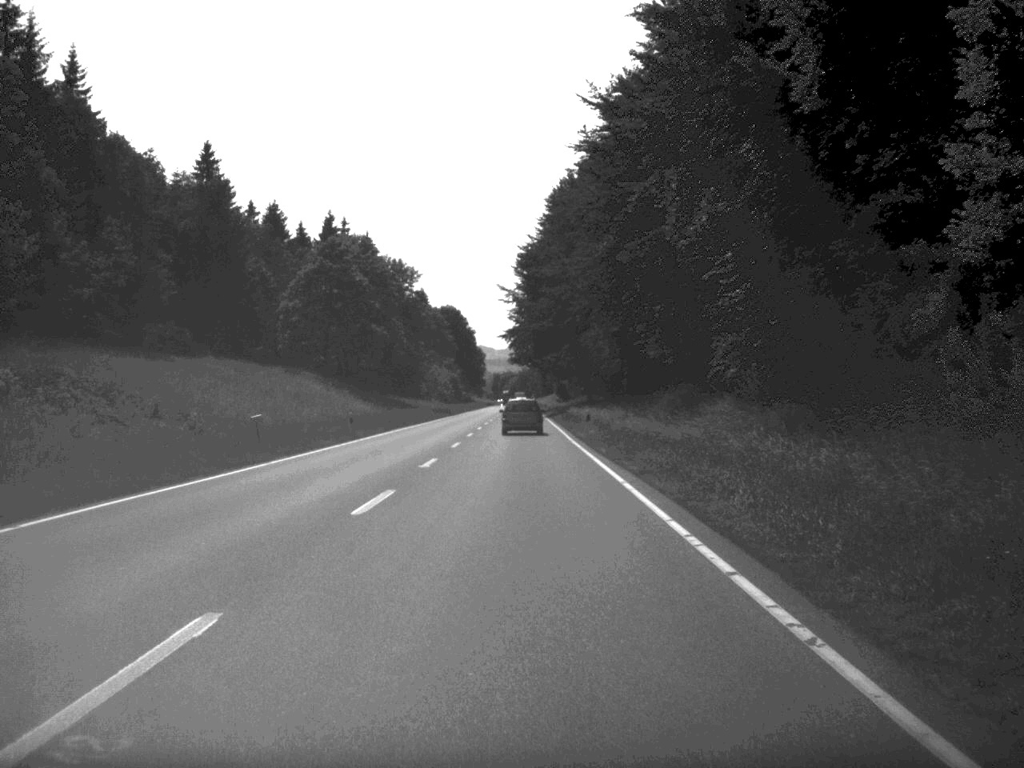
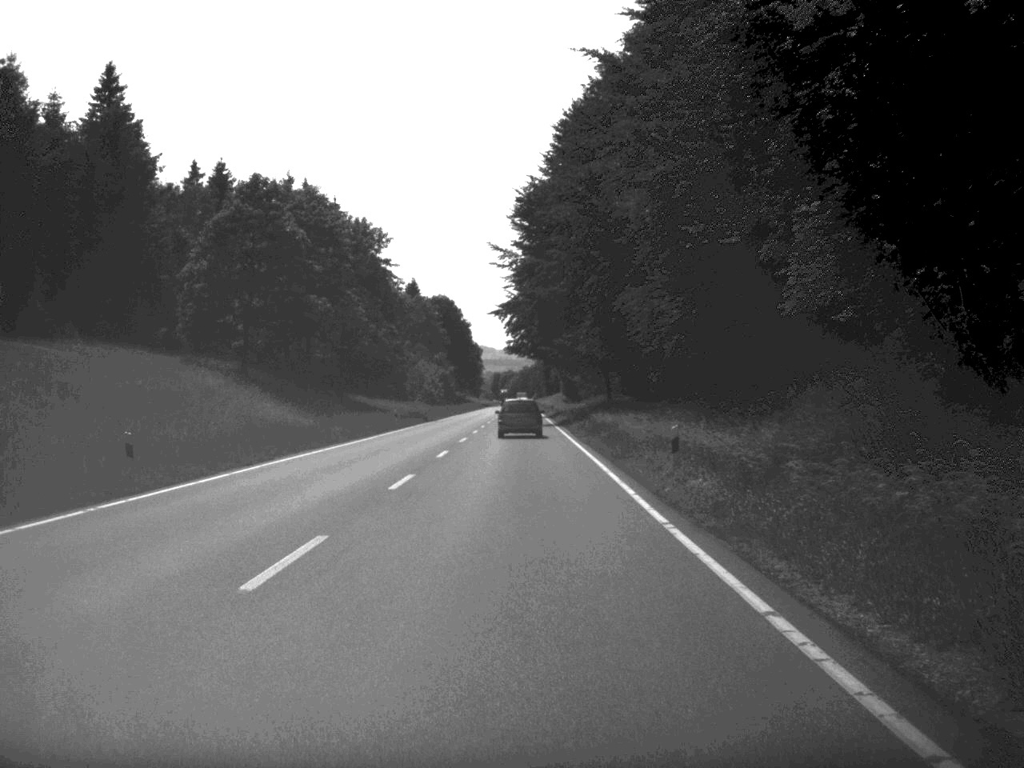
(0.0, +30.2) m; 0°
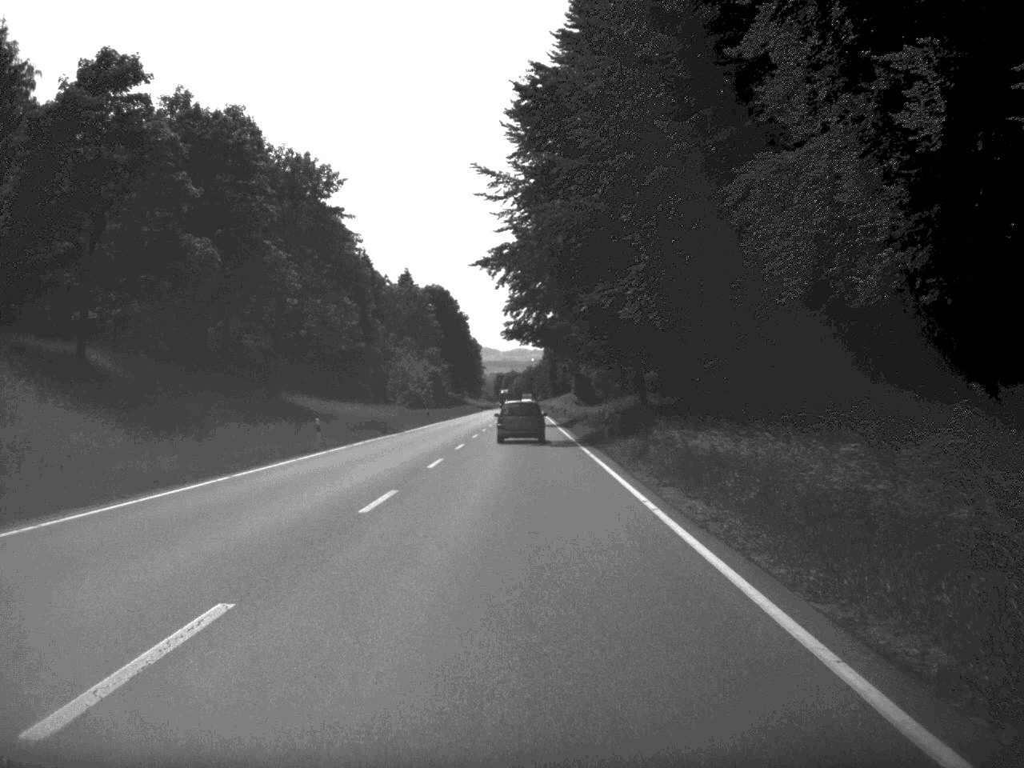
(-0.1, +28.1) m; 0°
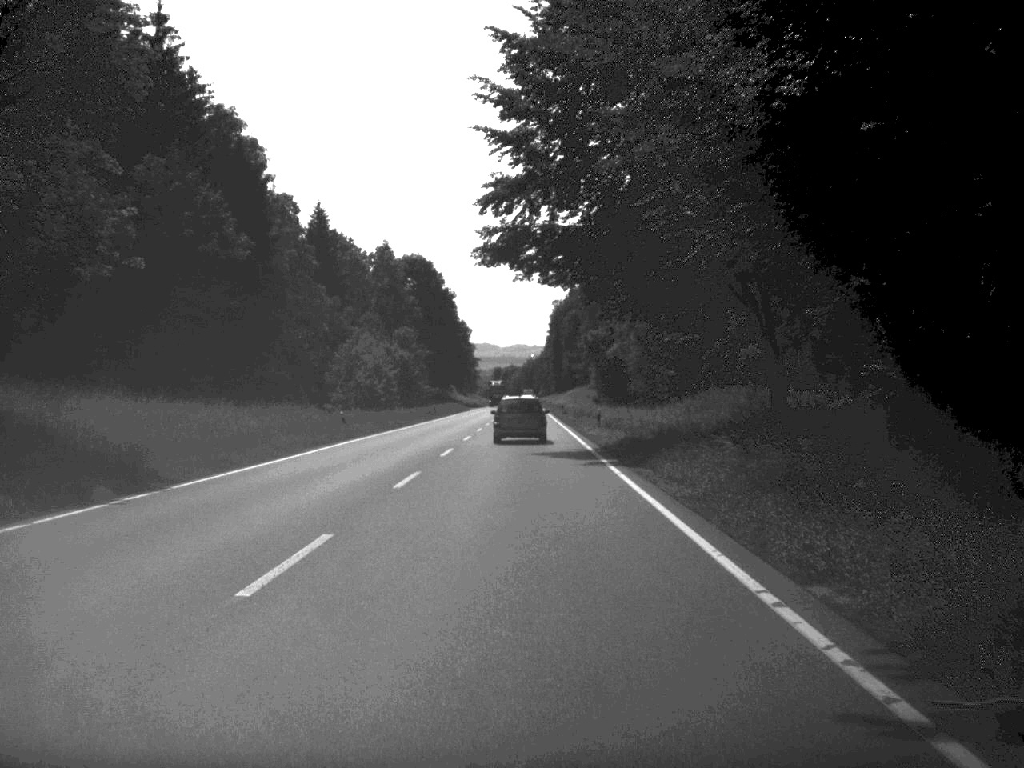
(-0.1, +43.1) m; 0°
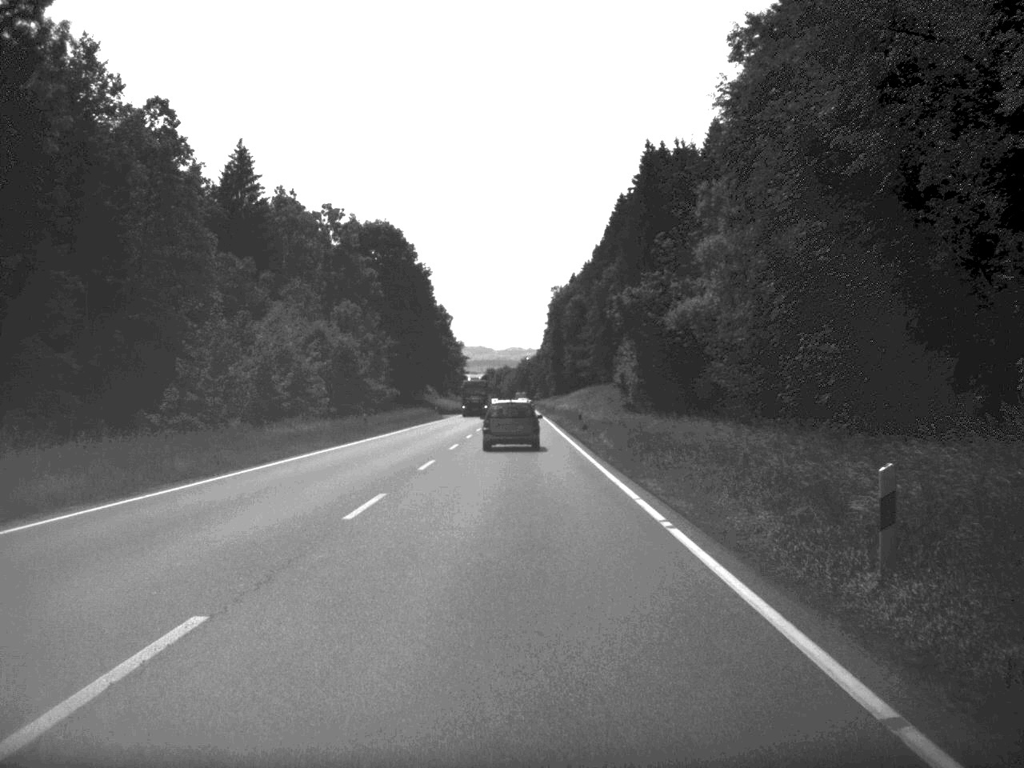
(+0.1, +40.1) m; 0°
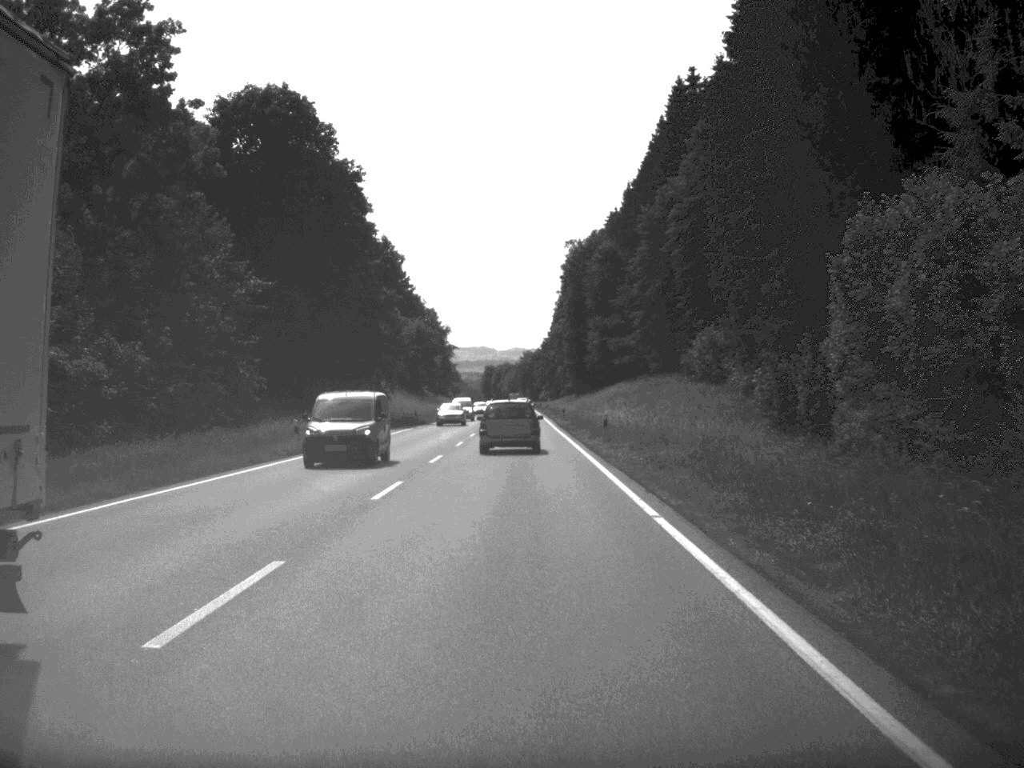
(-0.2, +67.3) m; 0°
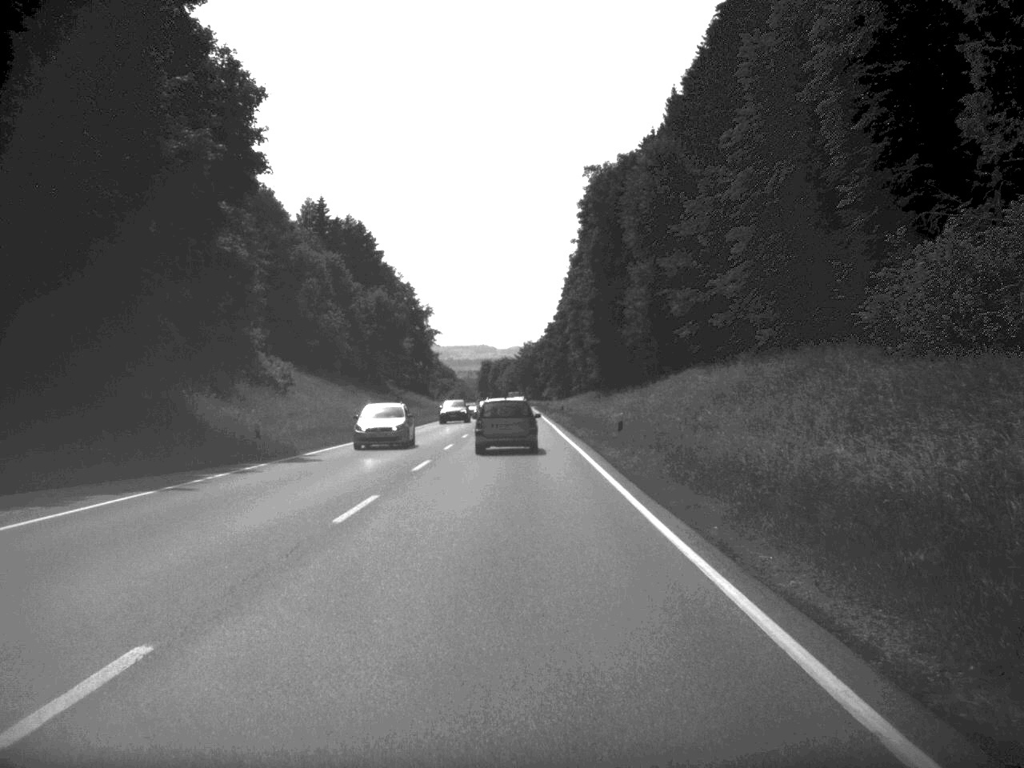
(0.0, +51.0) m; 0°
